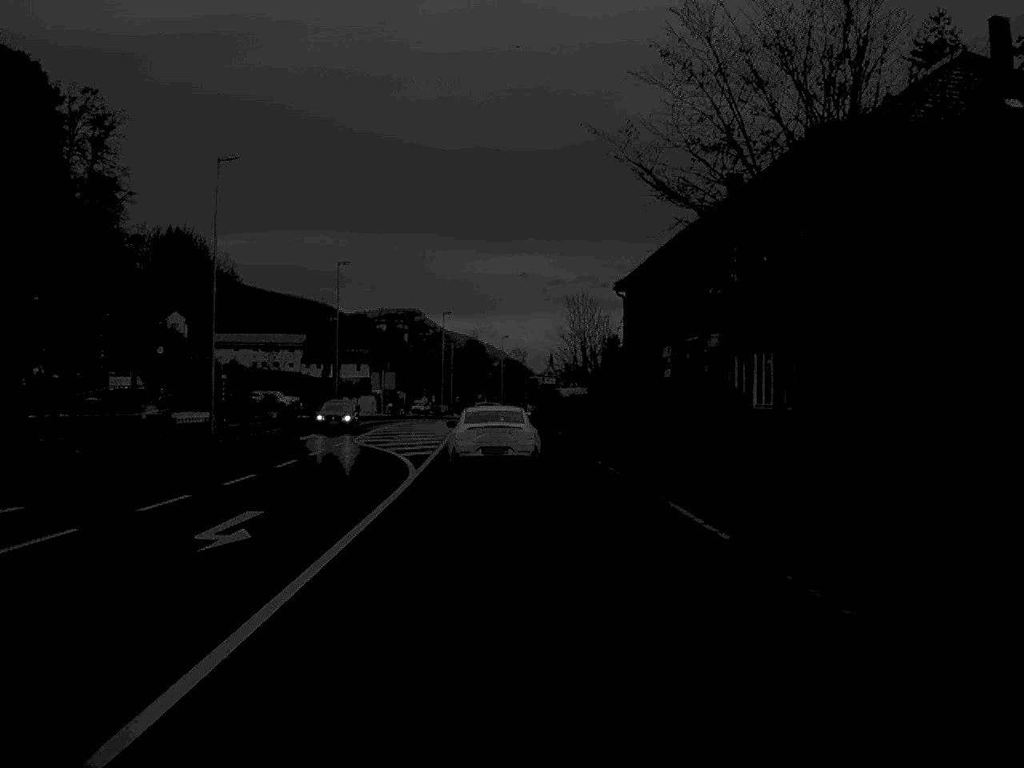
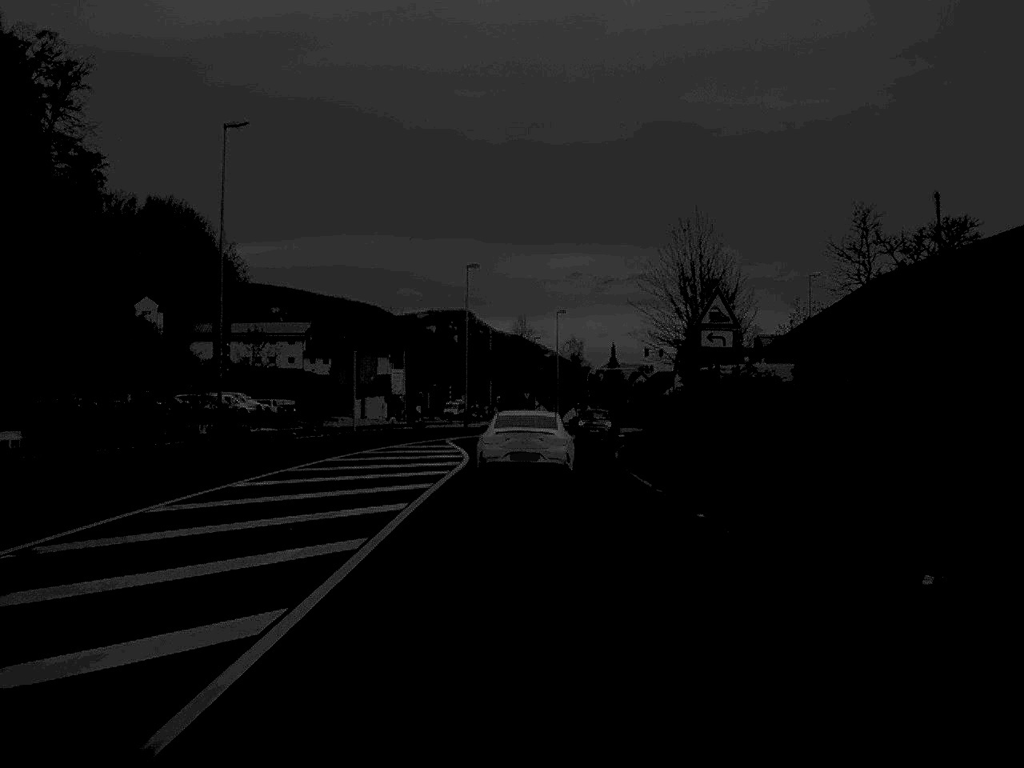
(-1.1, +43.7) m; -2°
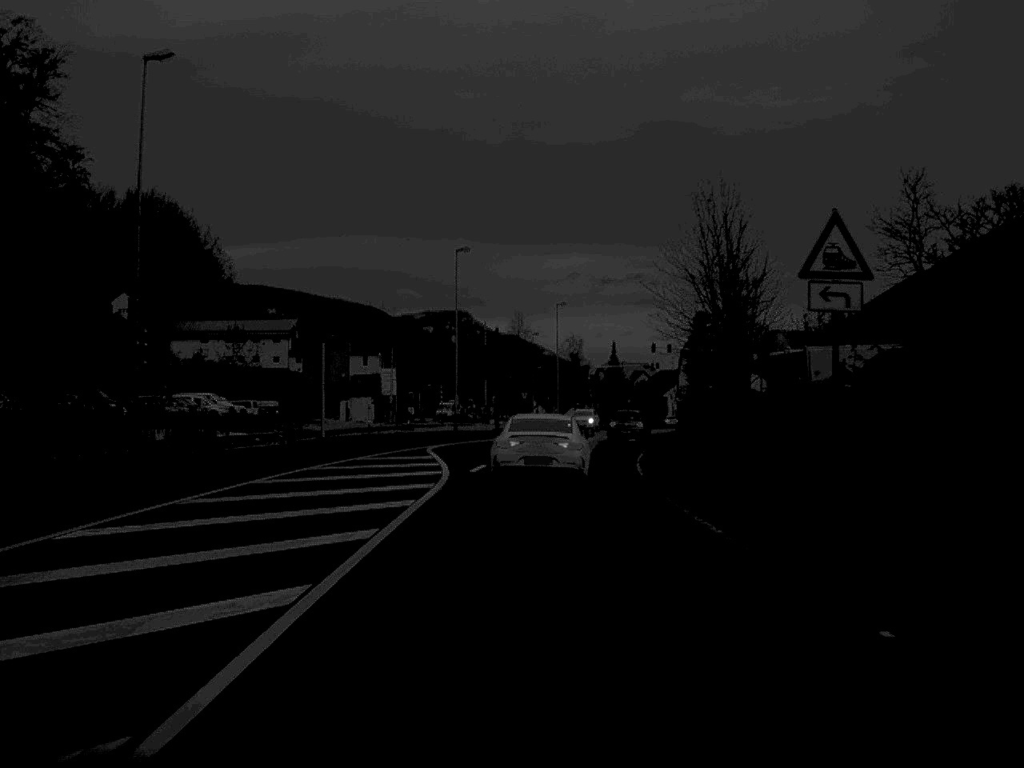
(0.0, +8.7) m; 0°
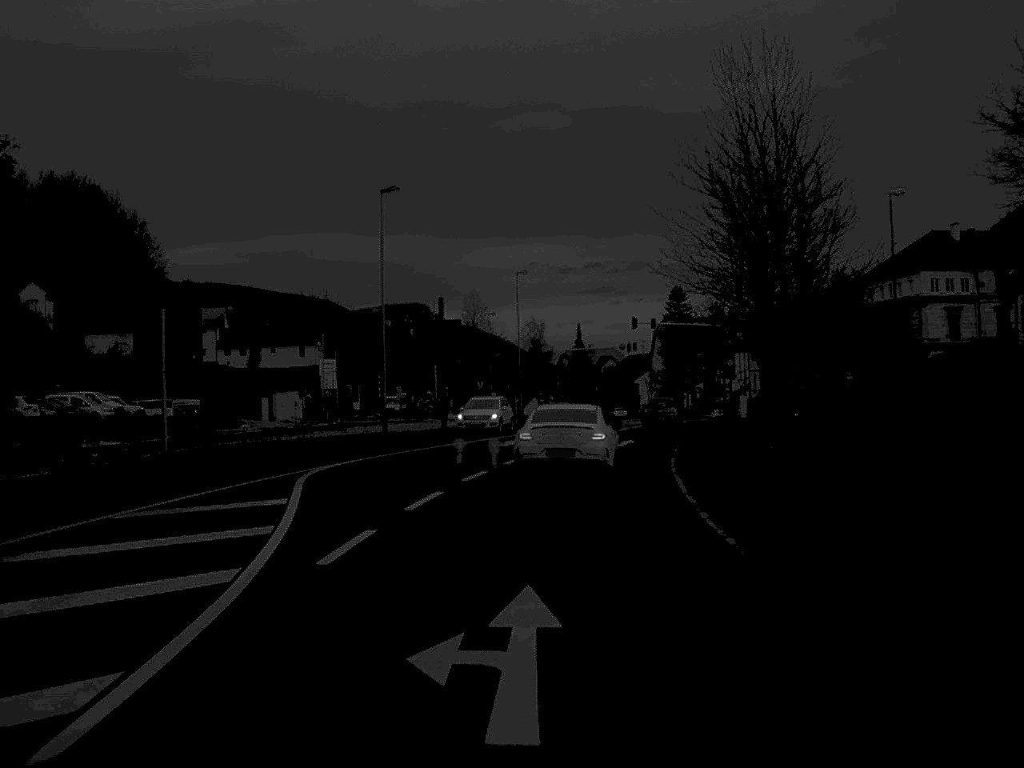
(+0.2, +18.0) m; +2°
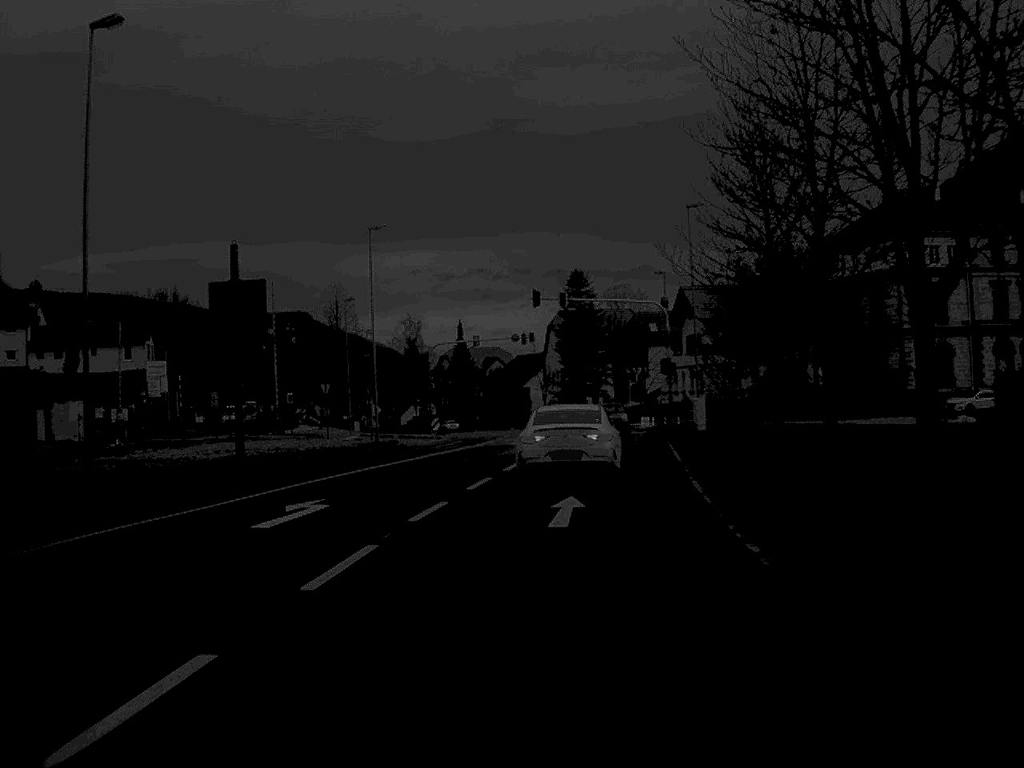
(+1.0, +24.9) m; +5°
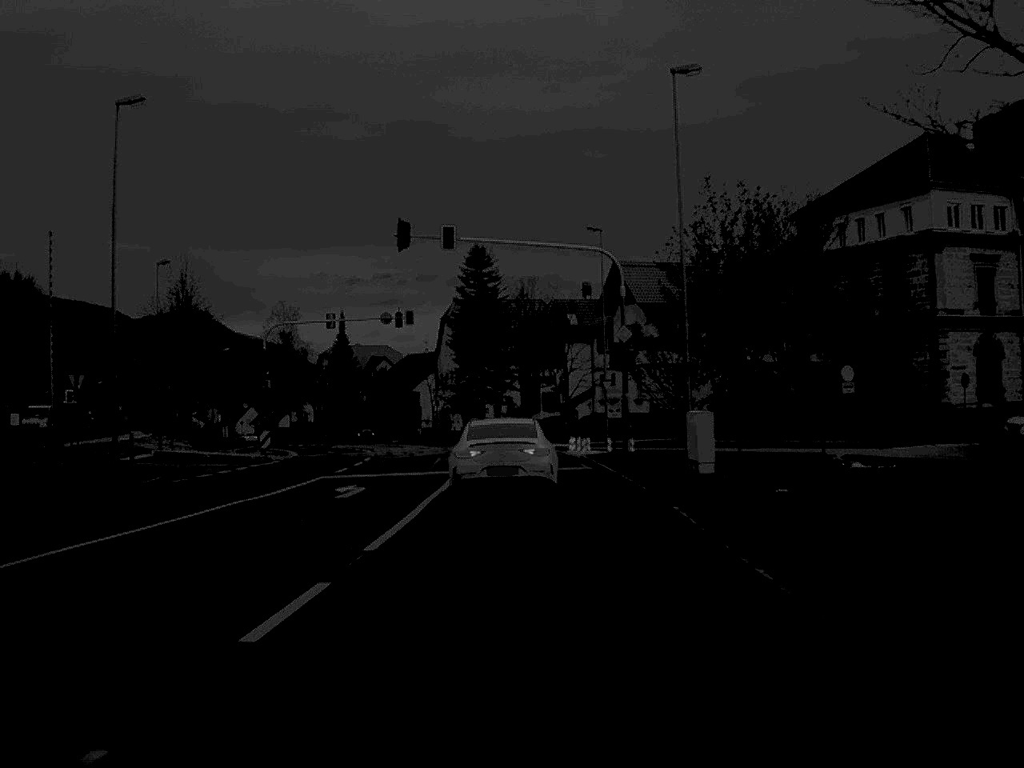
(+1.2, +25.7) m; +4°
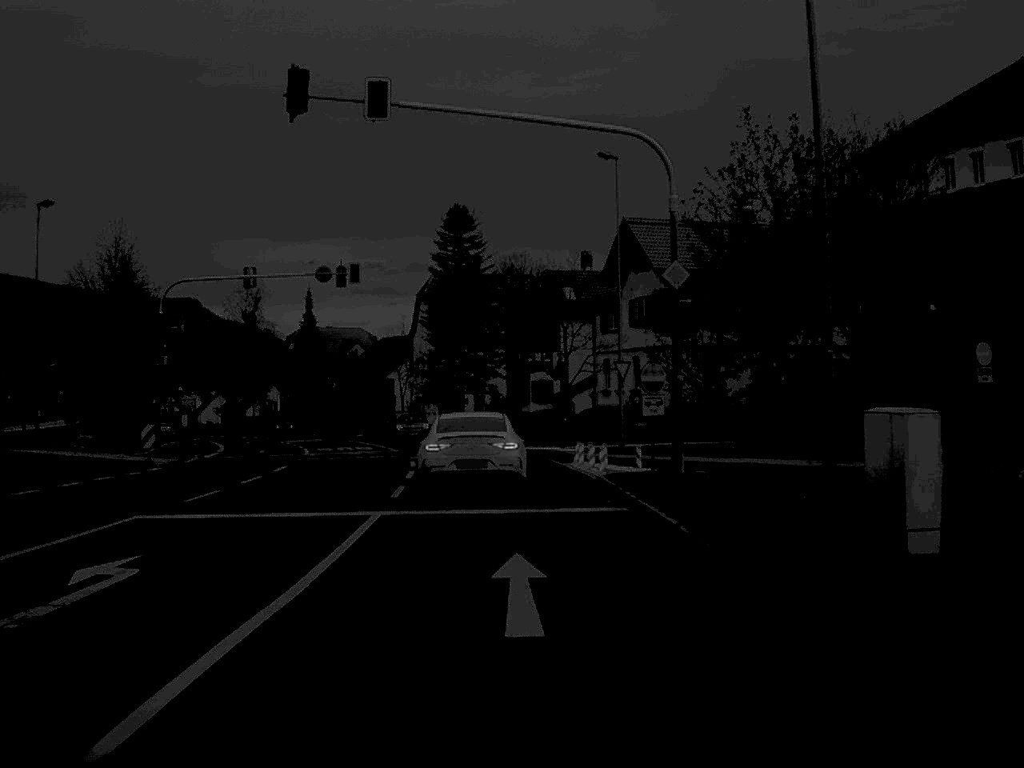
(+0.1, +15.9) m; 0°
